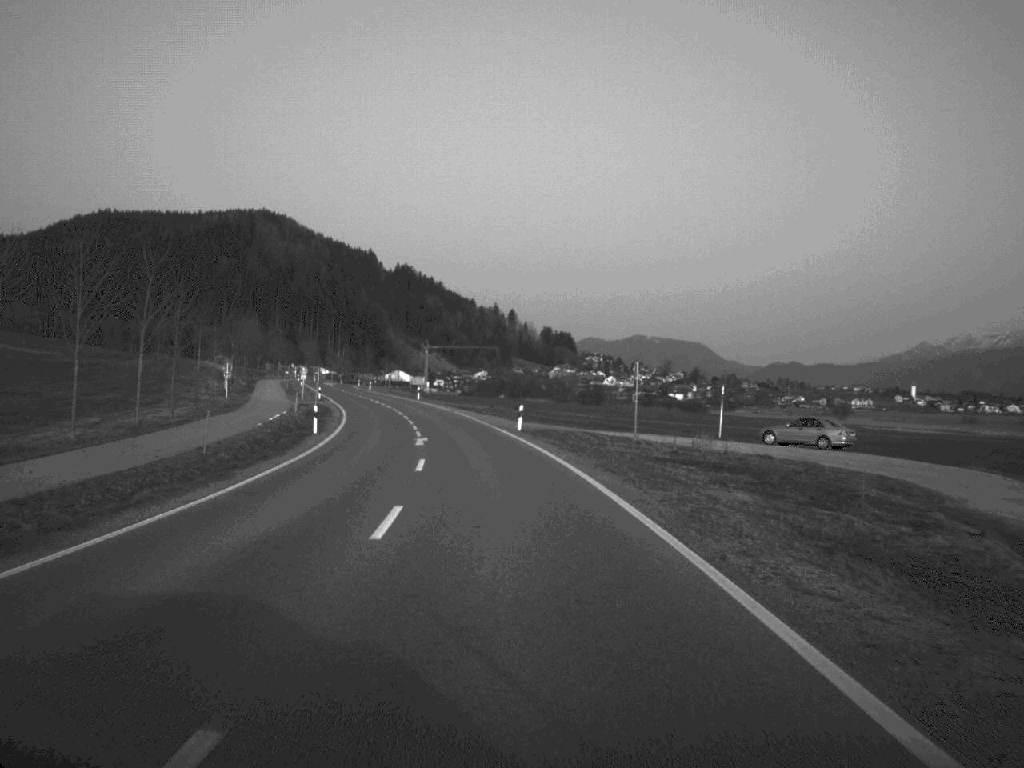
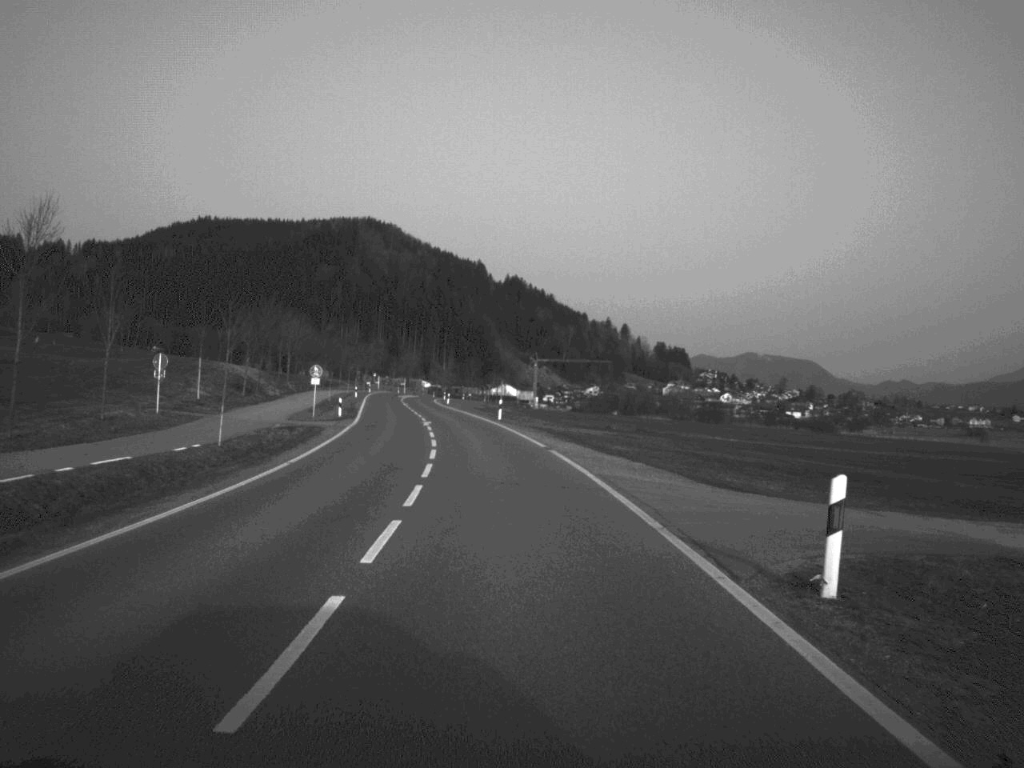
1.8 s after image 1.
(-1.6, +38.0) m; -5°
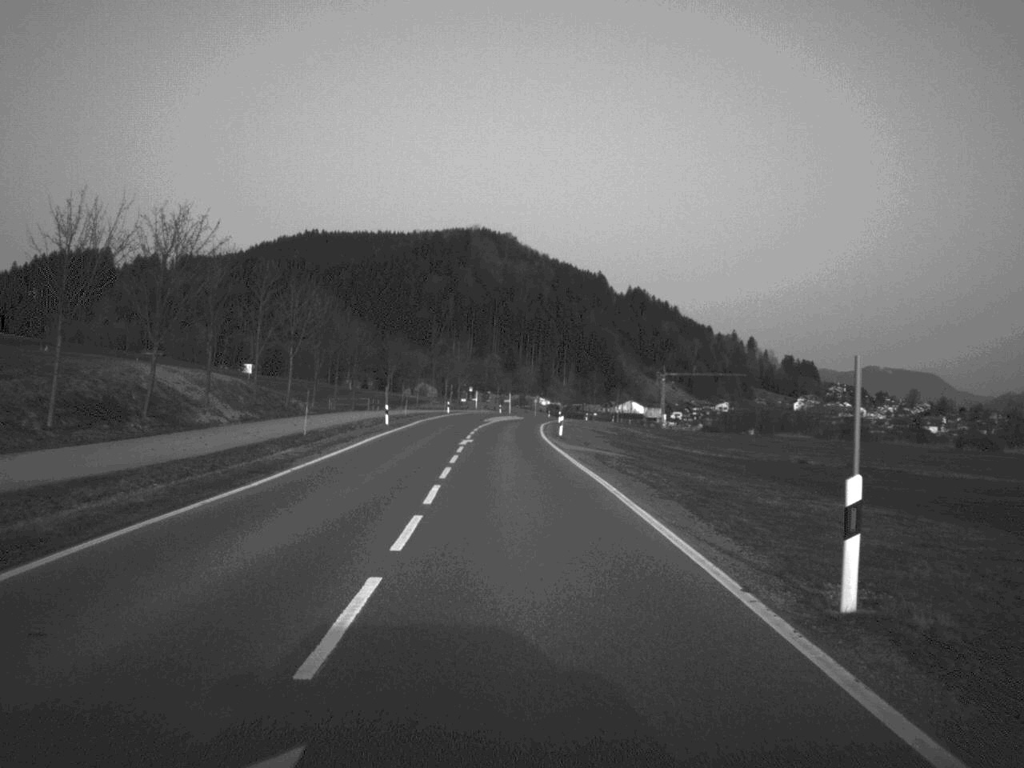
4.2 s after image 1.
(-2.6, +52.6) m; -5°
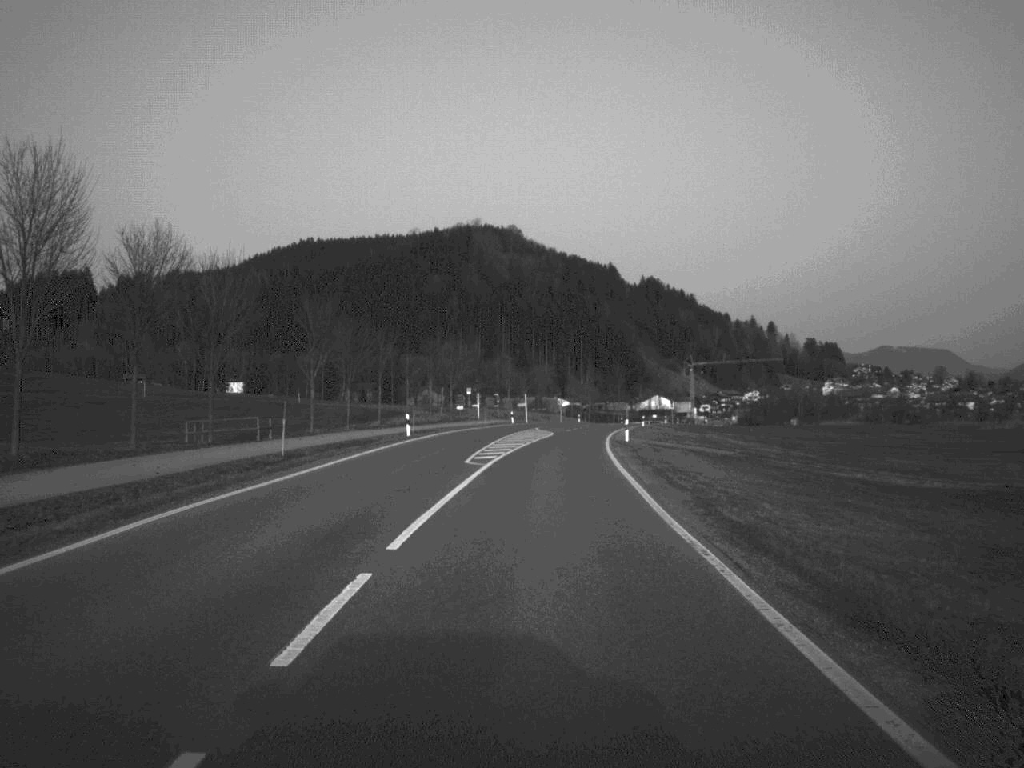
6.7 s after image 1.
(-0.7, +53.3) m; 0°
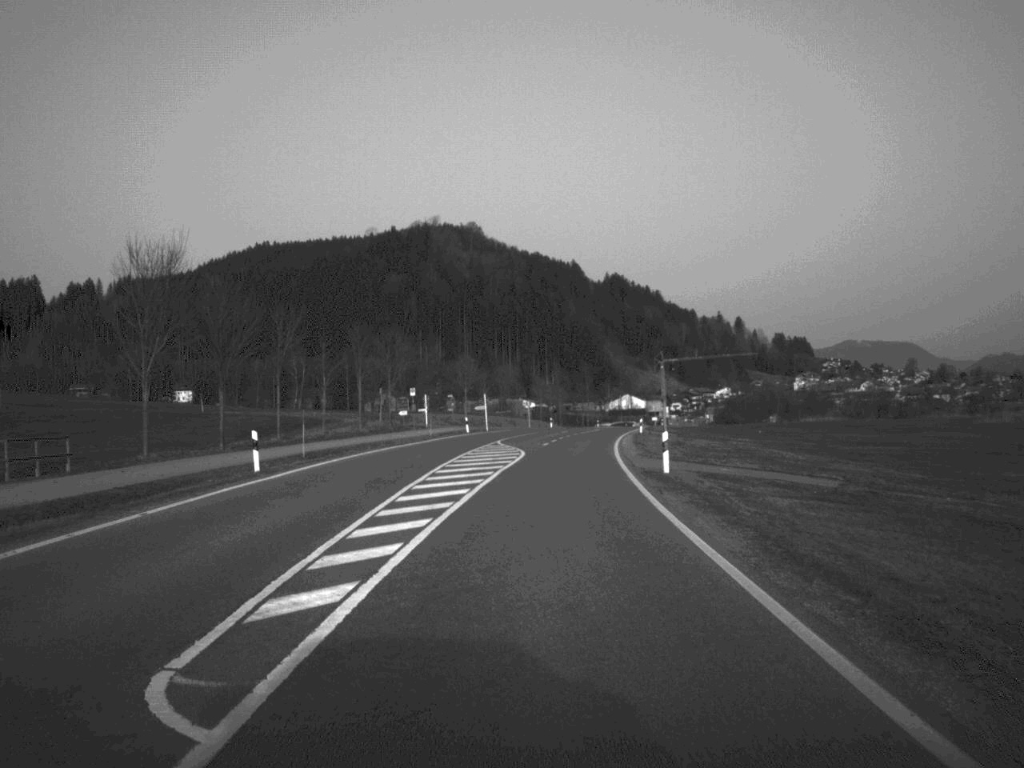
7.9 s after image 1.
(+0.3, +26.0) m; +2°
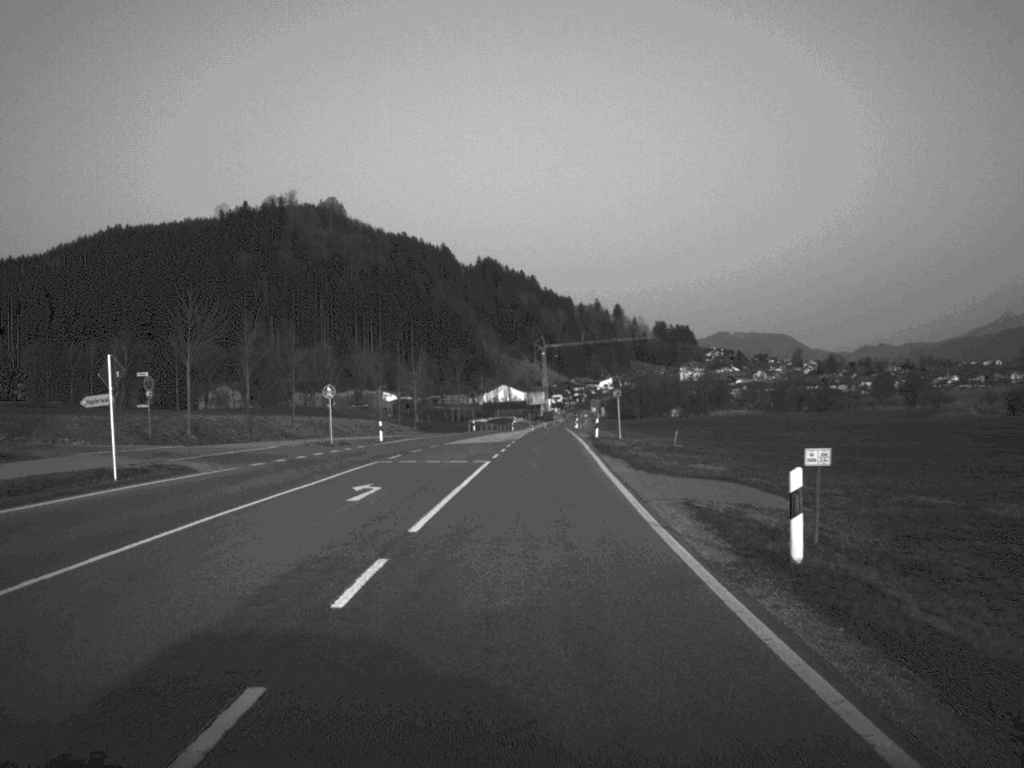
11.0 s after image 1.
(+3.3, +67.2) m; +6°
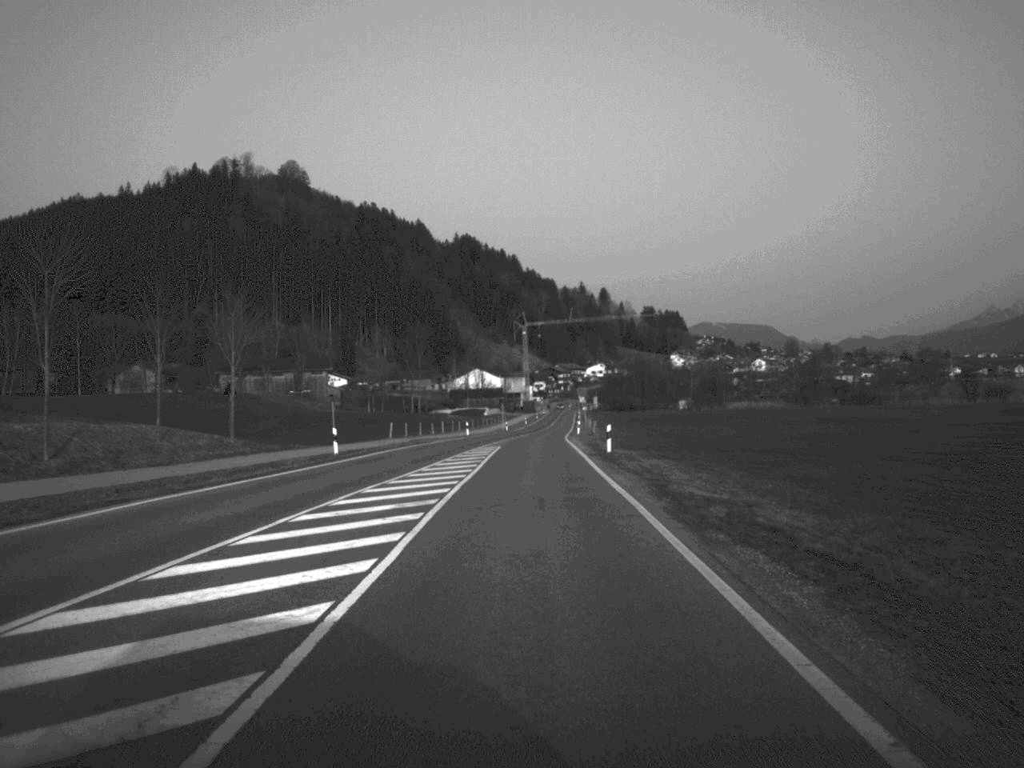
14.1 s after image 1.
(+1.1, +69.6) m; +1°
